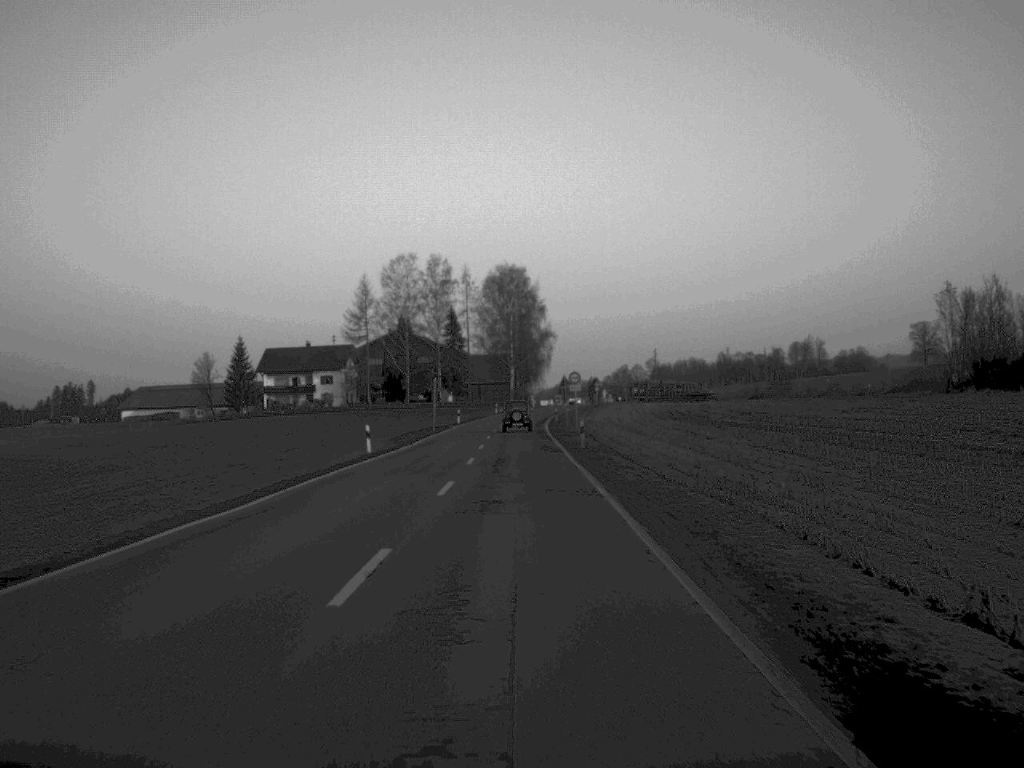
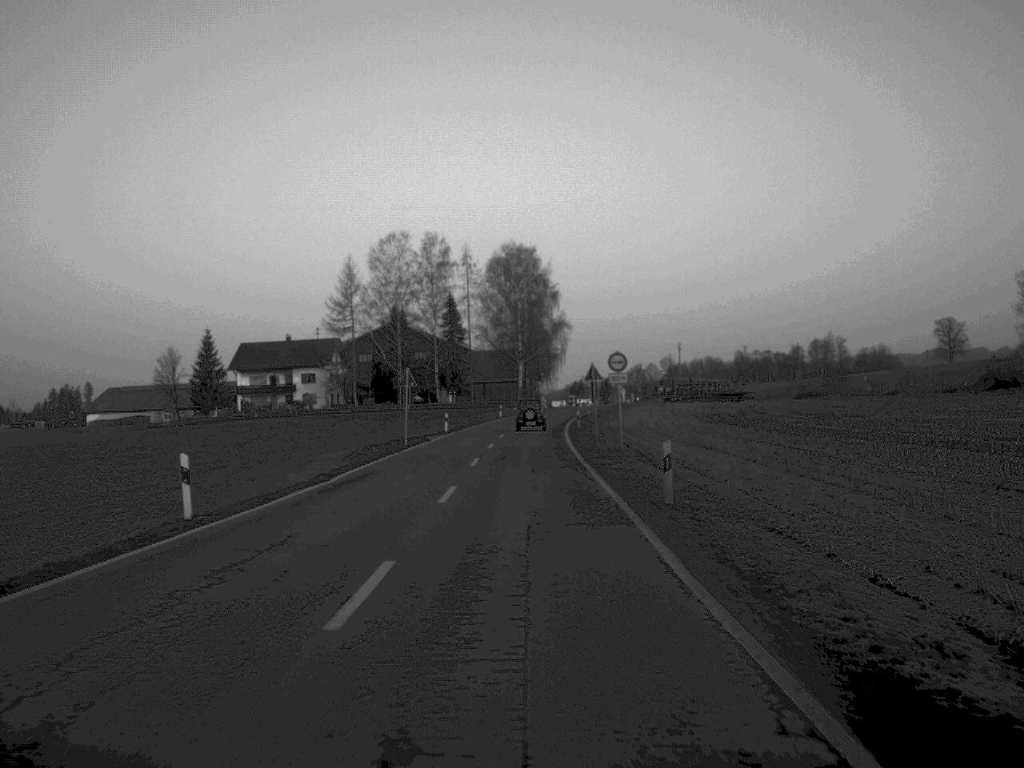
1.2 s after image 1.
(-0.1, +24.6) m; 0°
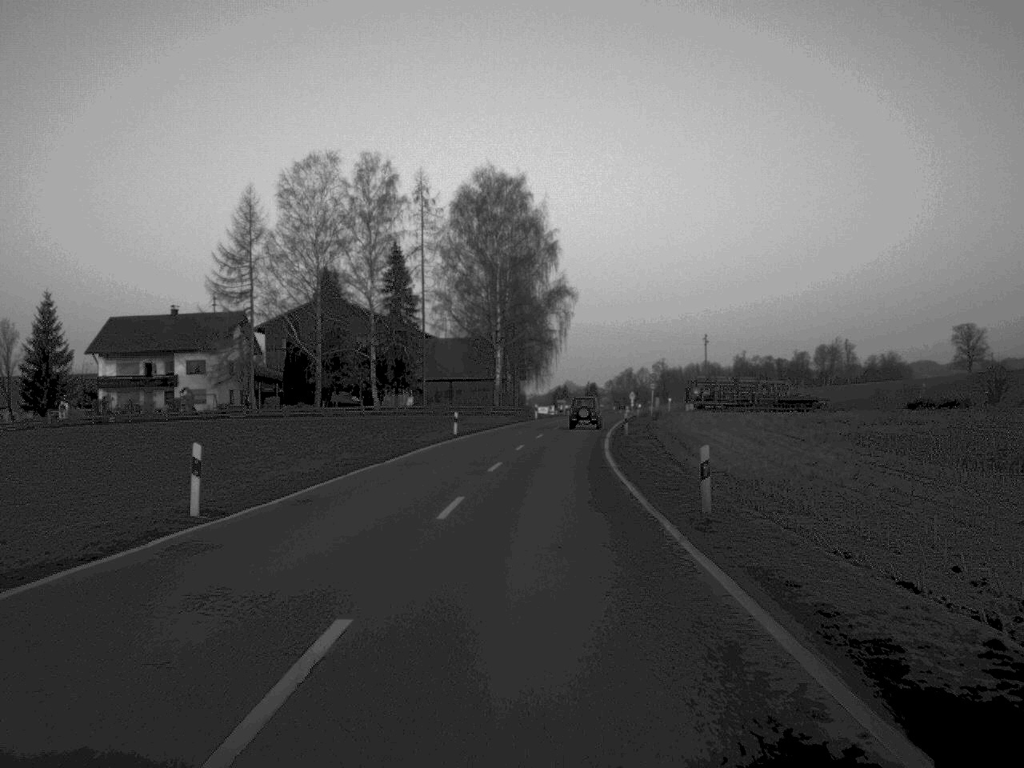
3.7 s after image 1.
(+0.1, +51.6) m; +1°
